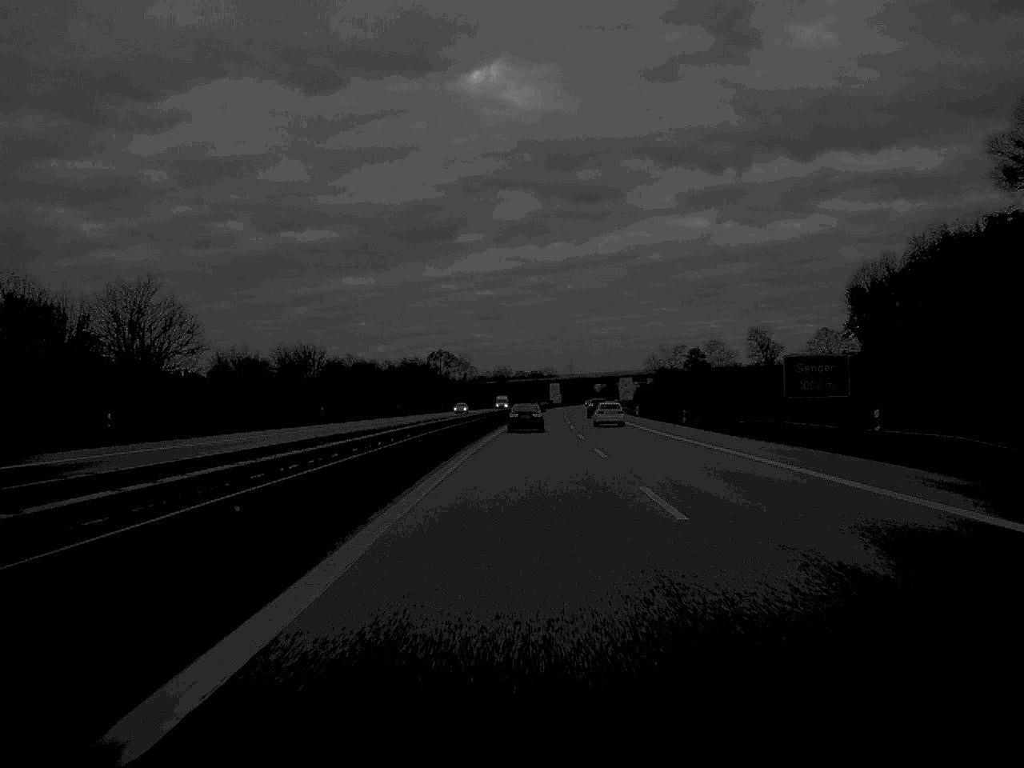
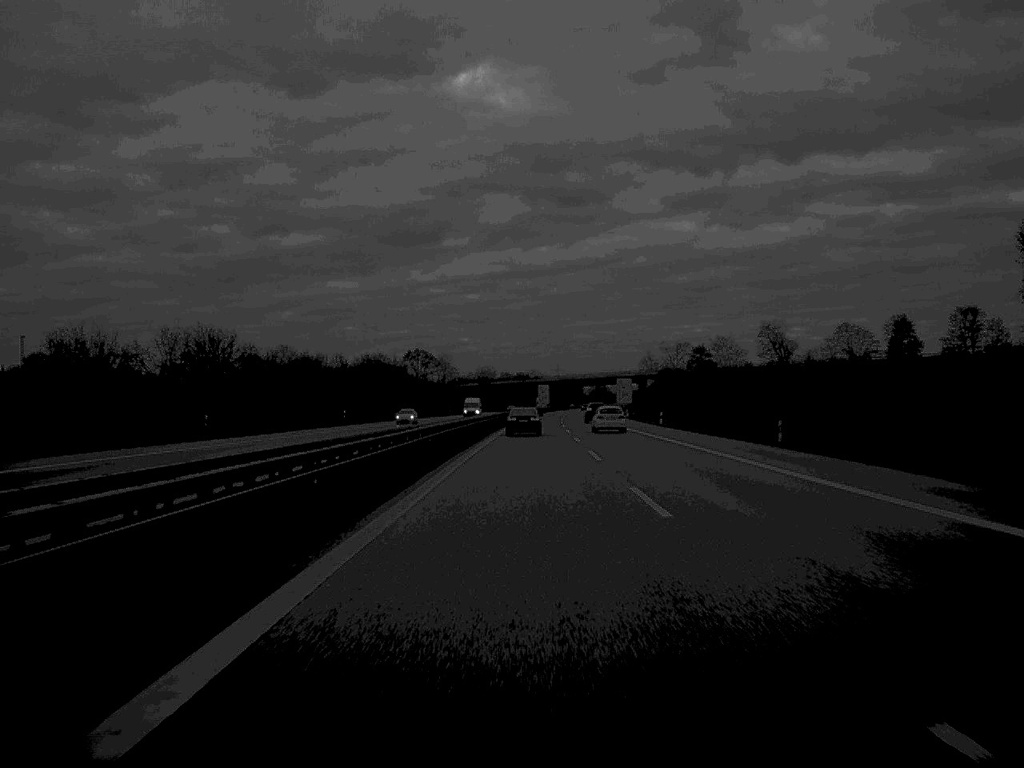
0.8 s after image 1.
(+0.2, +35.9) m; +1°
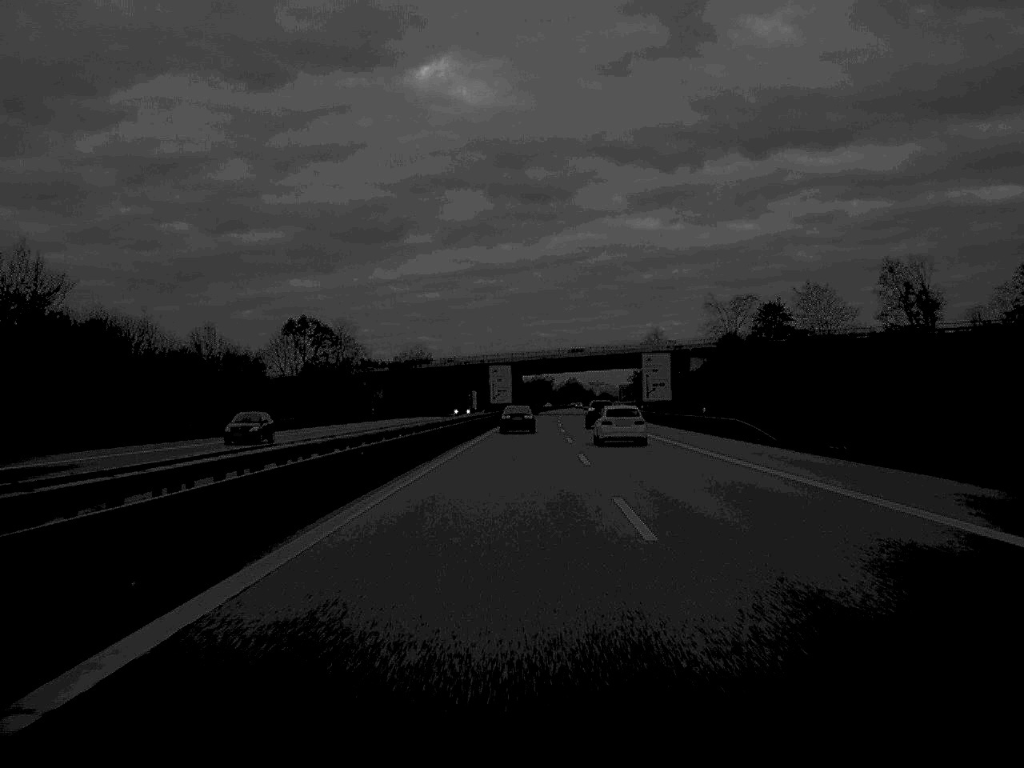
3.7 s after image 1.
(+2.2, +129.4) m; +2°
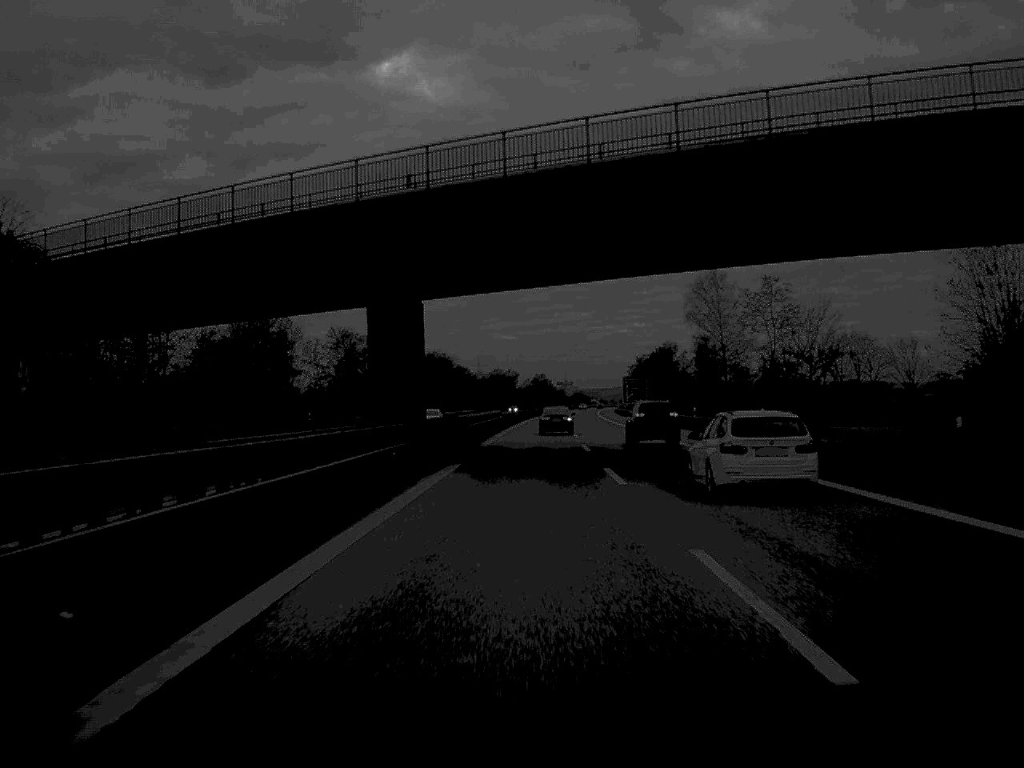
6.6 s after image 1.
(+1.8, +134.4) m; +2°
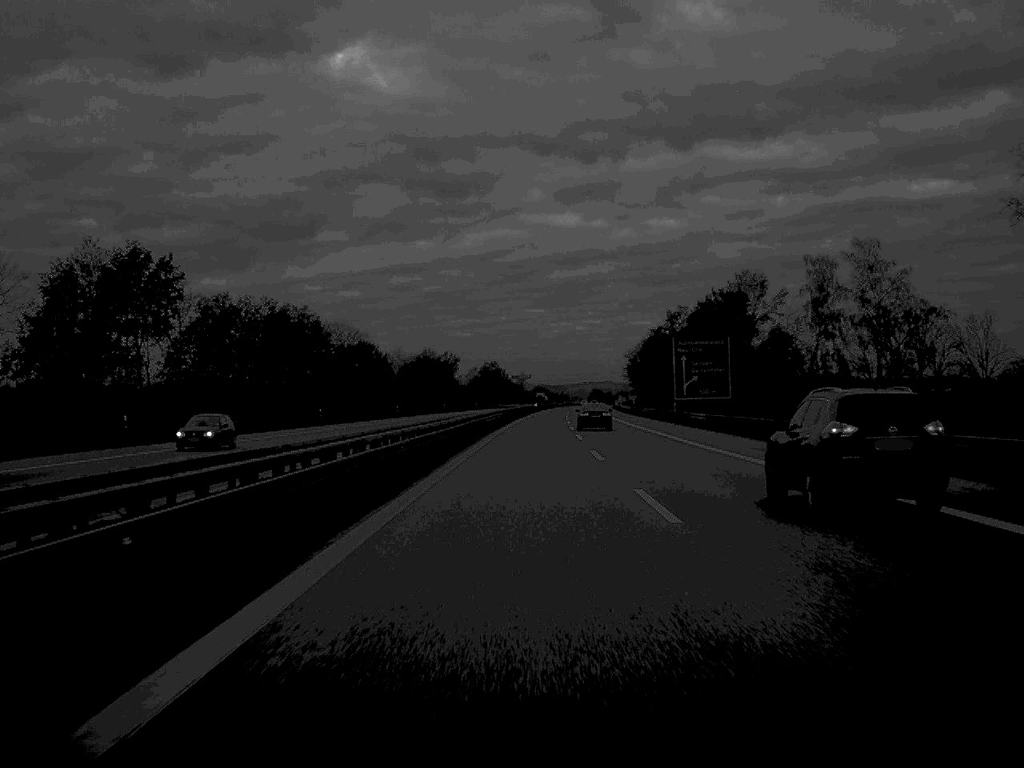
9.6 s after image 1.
(+2.5, +134.6) m; +2°
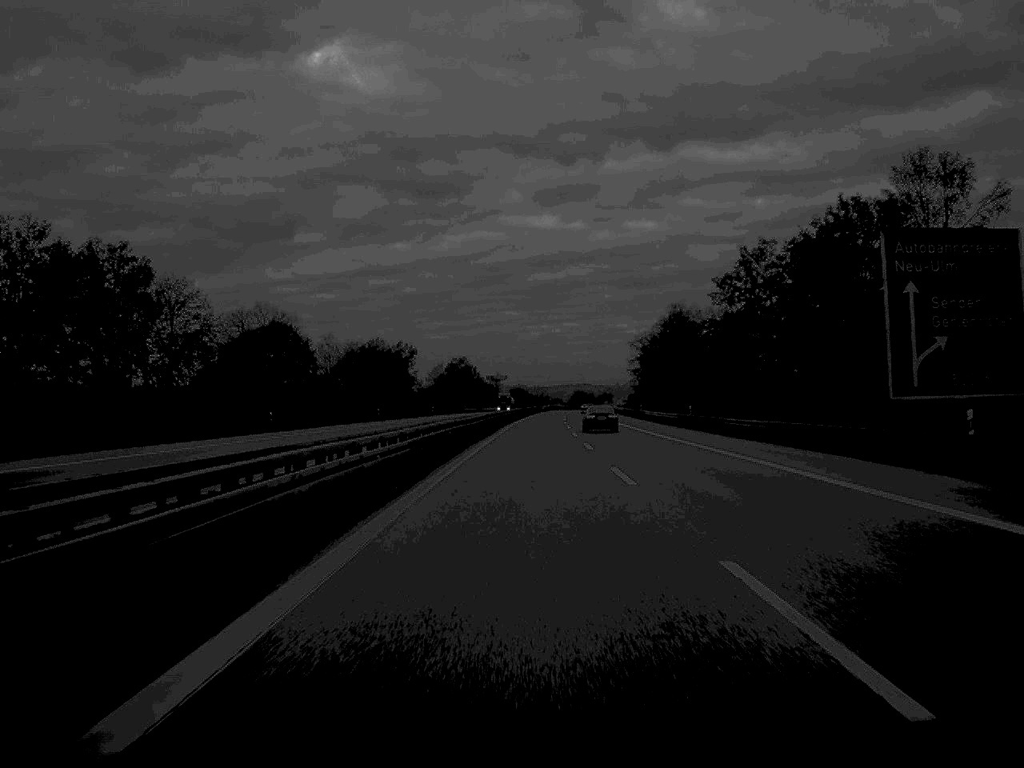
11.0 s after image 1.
(+0.6, +63.5) m; +1°
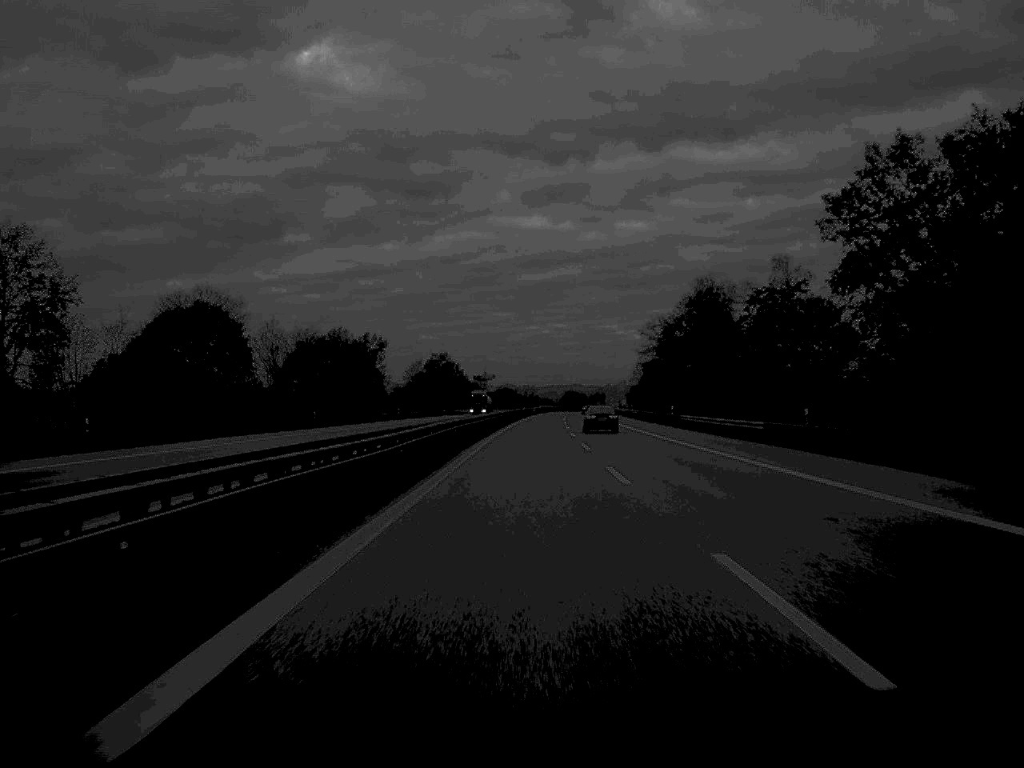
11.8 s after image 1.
(+0.2, +36.3) m; 0°
